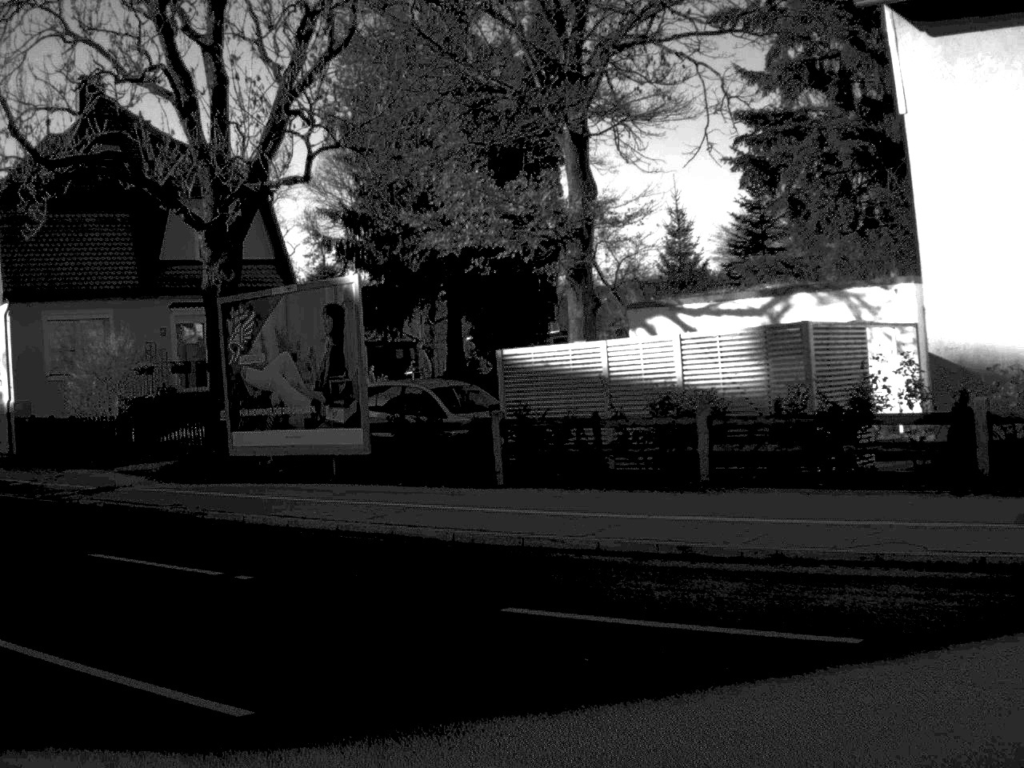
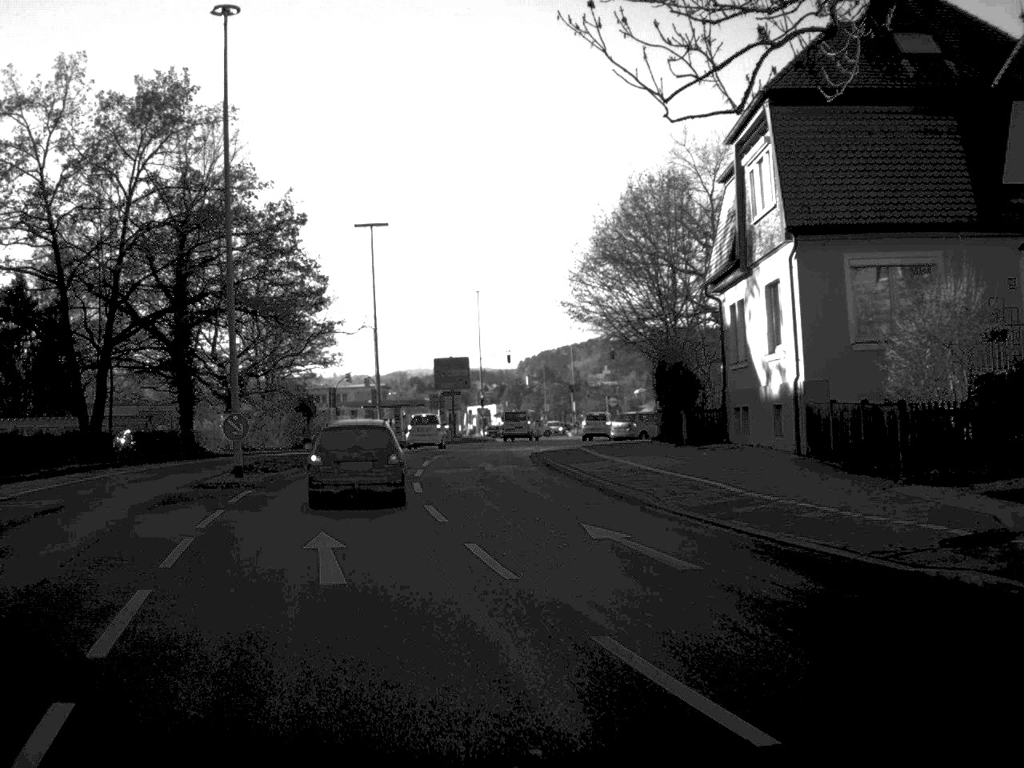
(-3.8, +10.6) m; -34°
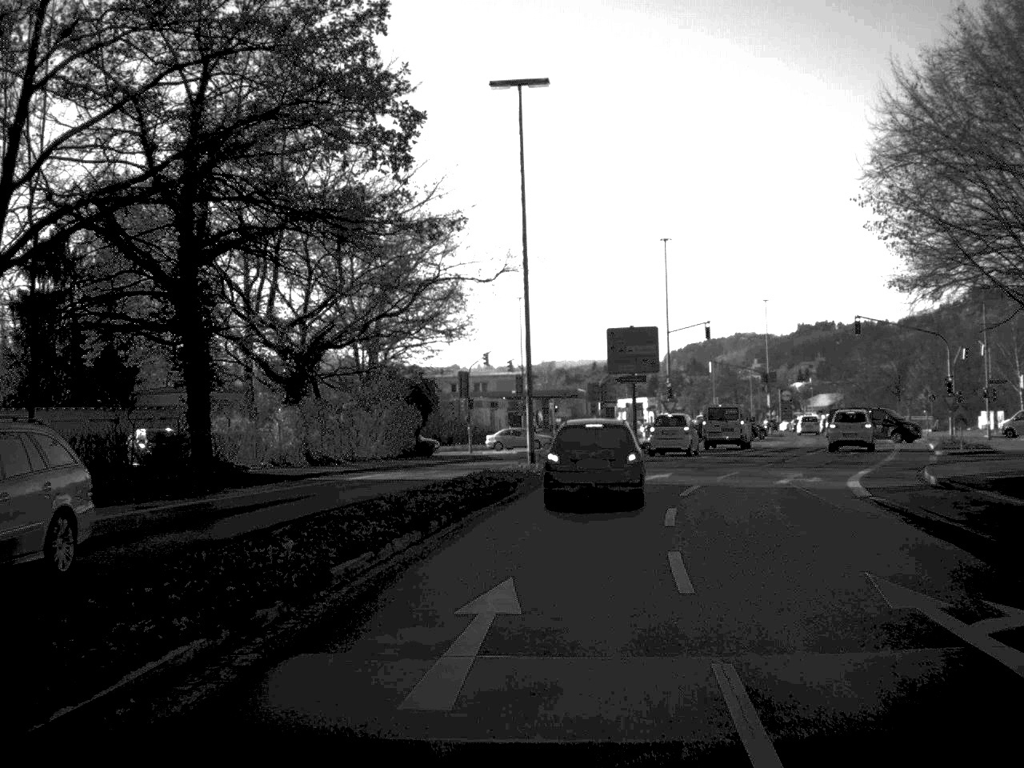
(-2.7, +24.7) m; -6°
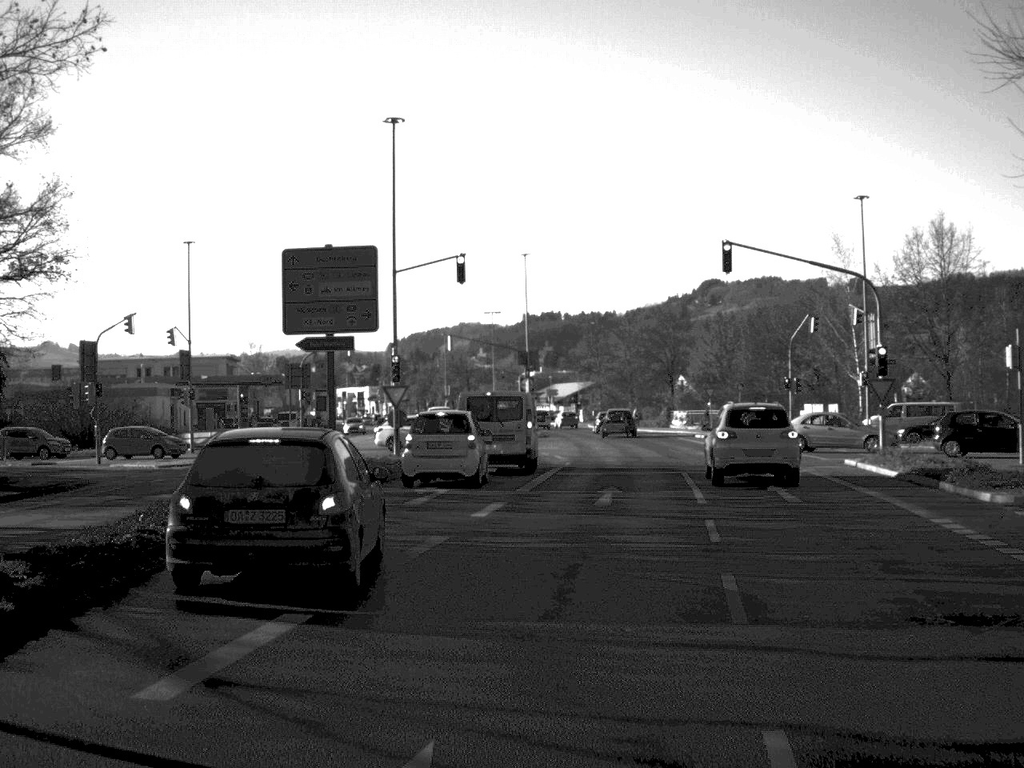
(+2.4, +25.3) m; +12°
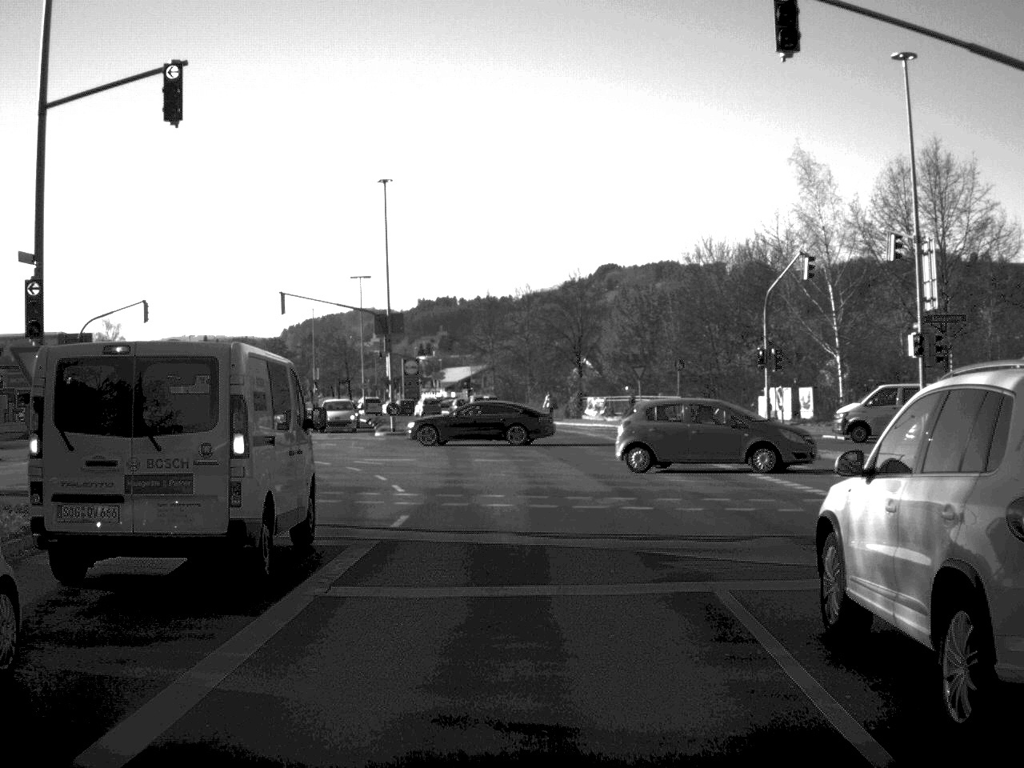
(+1.3, +20.7) m; +4°
